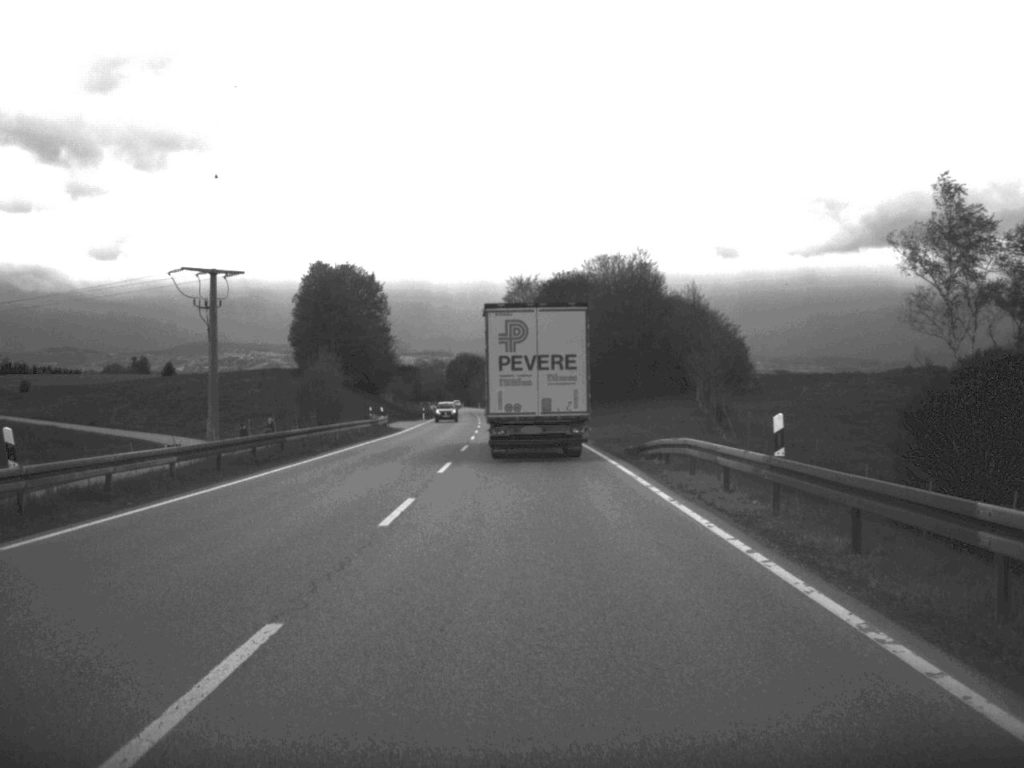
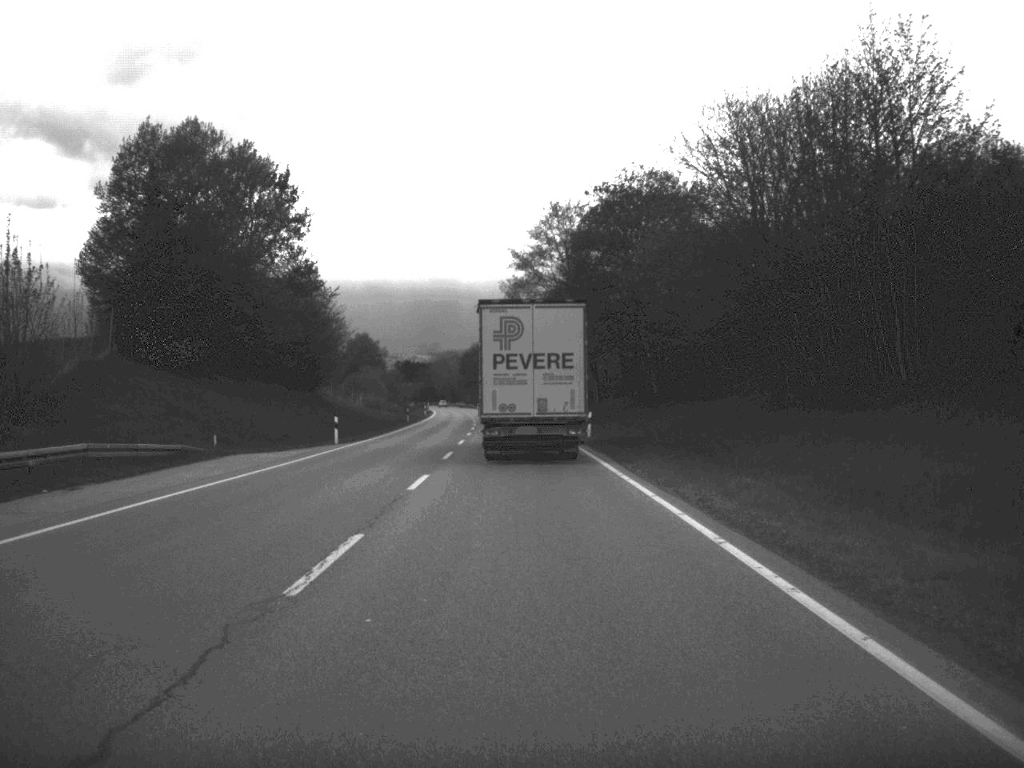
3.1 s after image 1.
(-0.7, +64.5) m; -1°
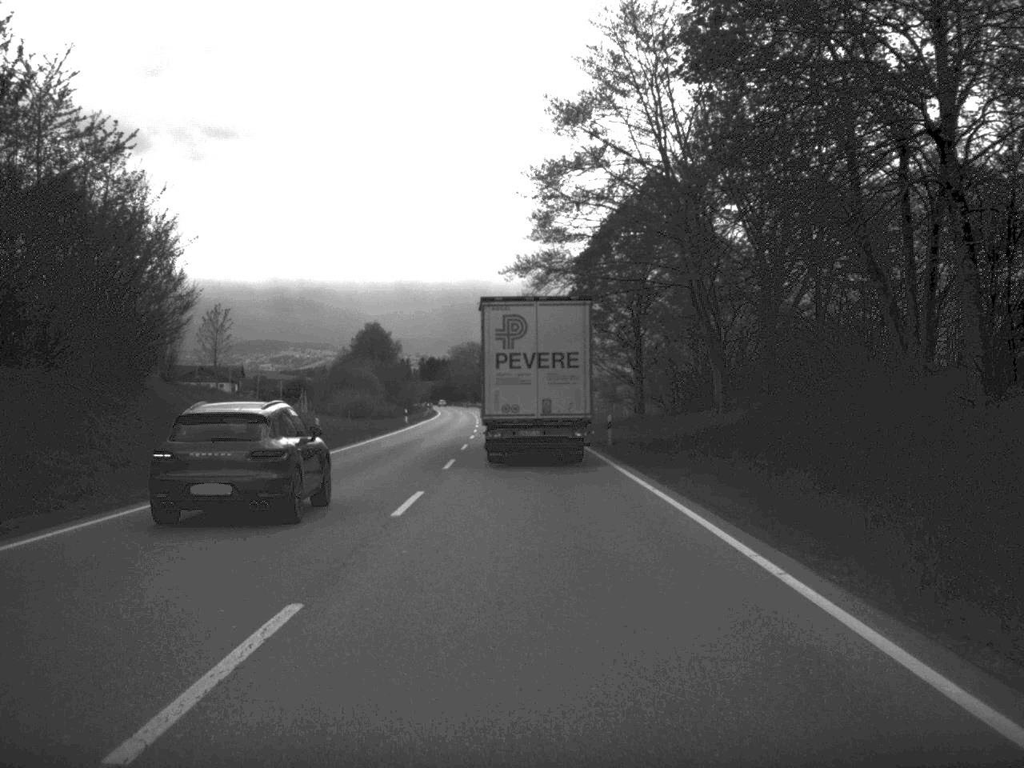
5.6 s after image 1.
(-0.7, +51.9) m; -2°
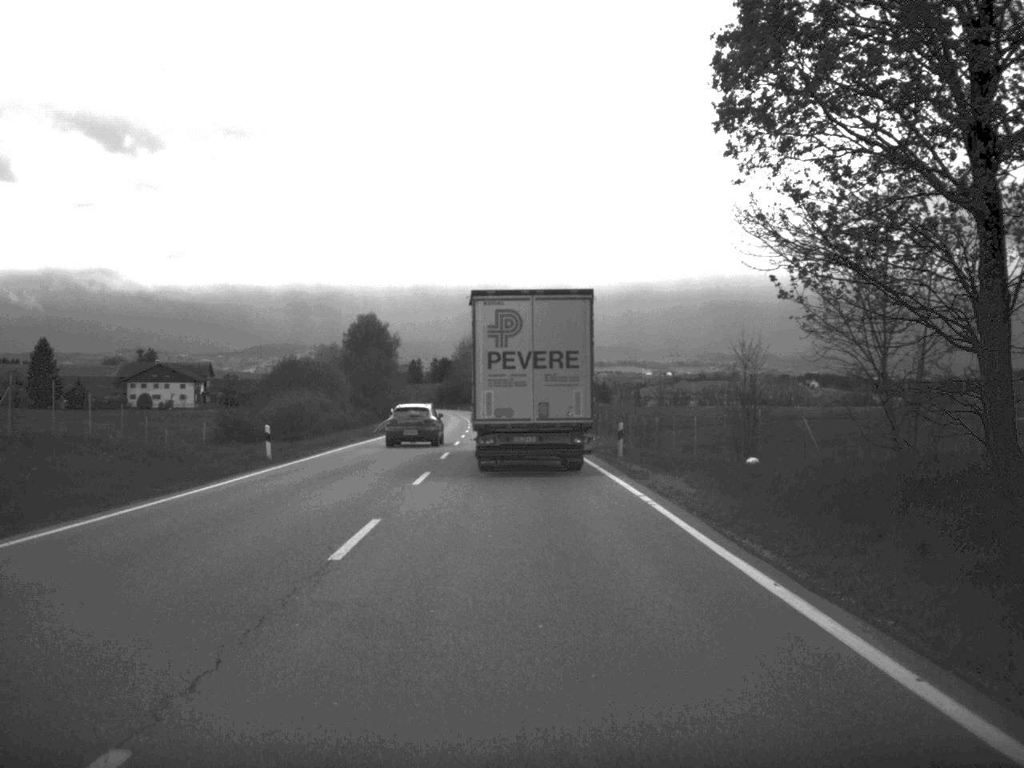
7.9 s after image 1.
(-0.5, +51.3) m; -1°
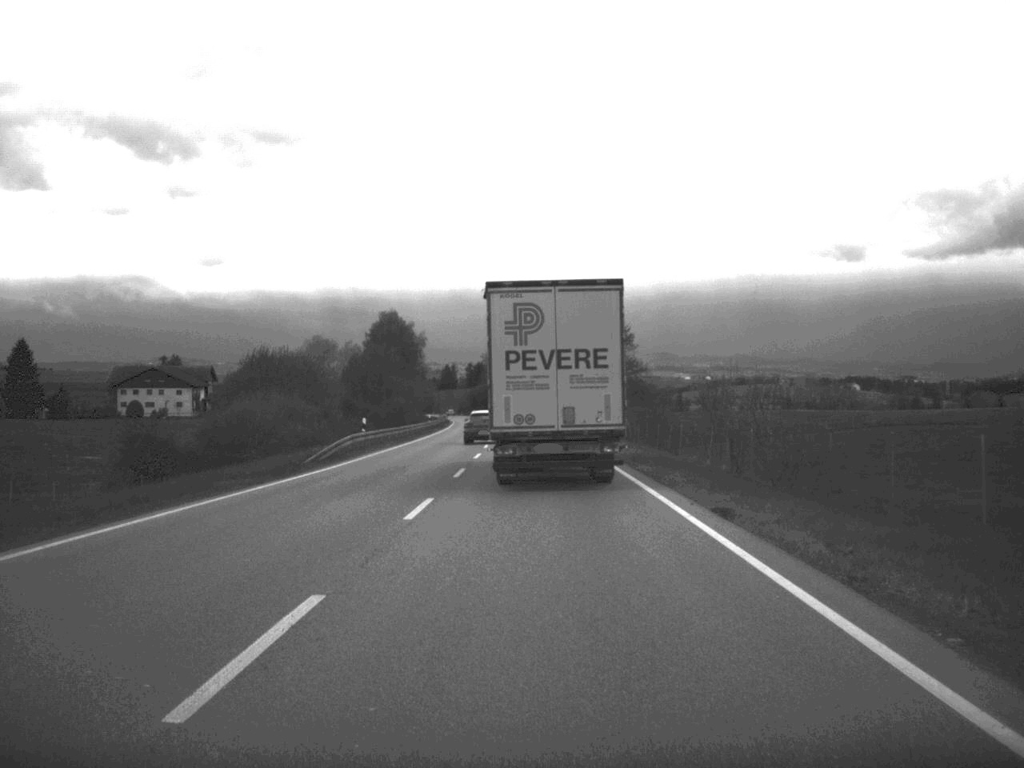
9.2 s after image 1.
(-0.4, +30.1) m; -2°
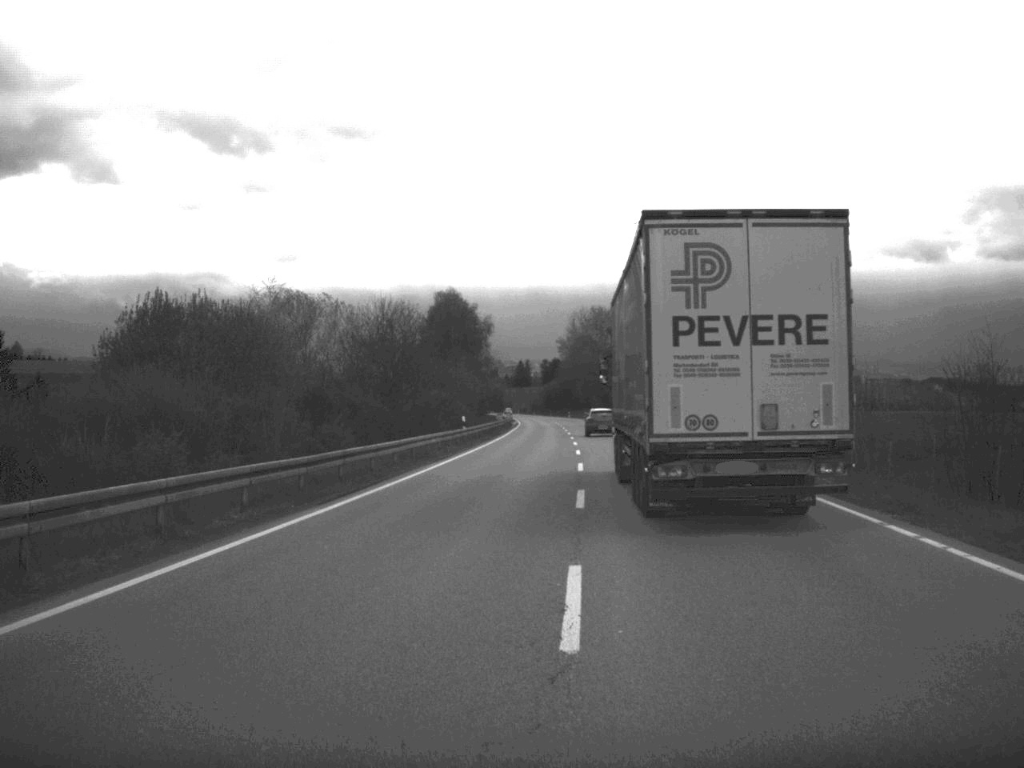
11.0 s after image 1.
(-1.5, +45.4) m; -4°
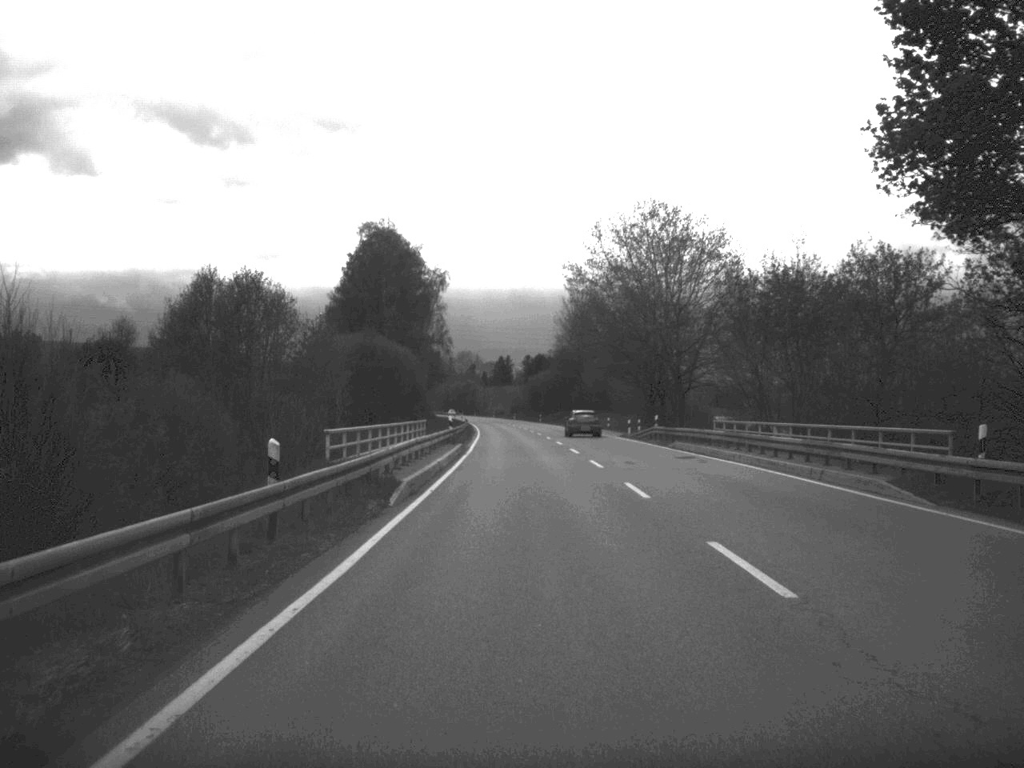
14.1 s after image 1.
(+0.6, +92.0) m; +1°
